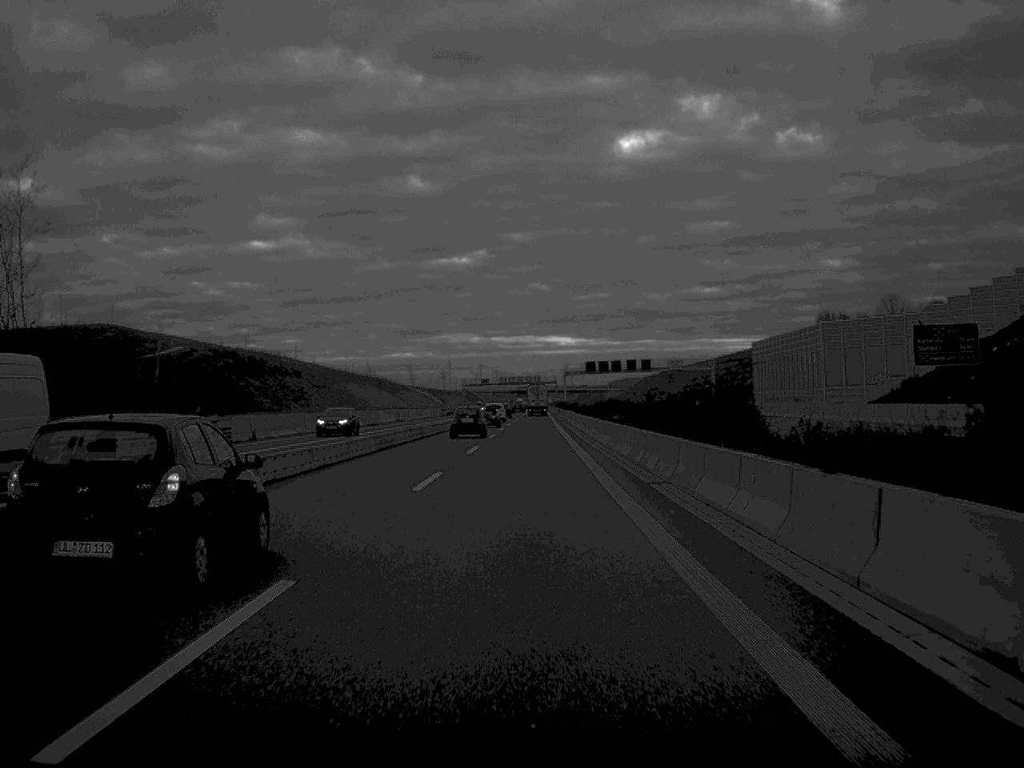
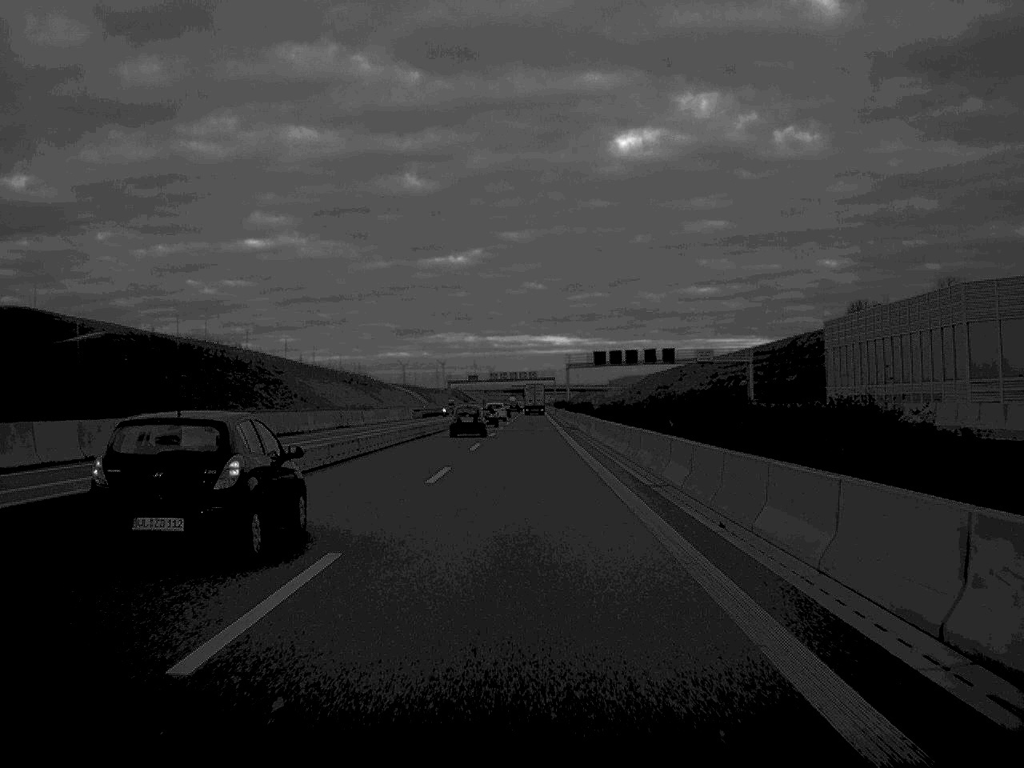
(+0.1, +33.9) m; 0°
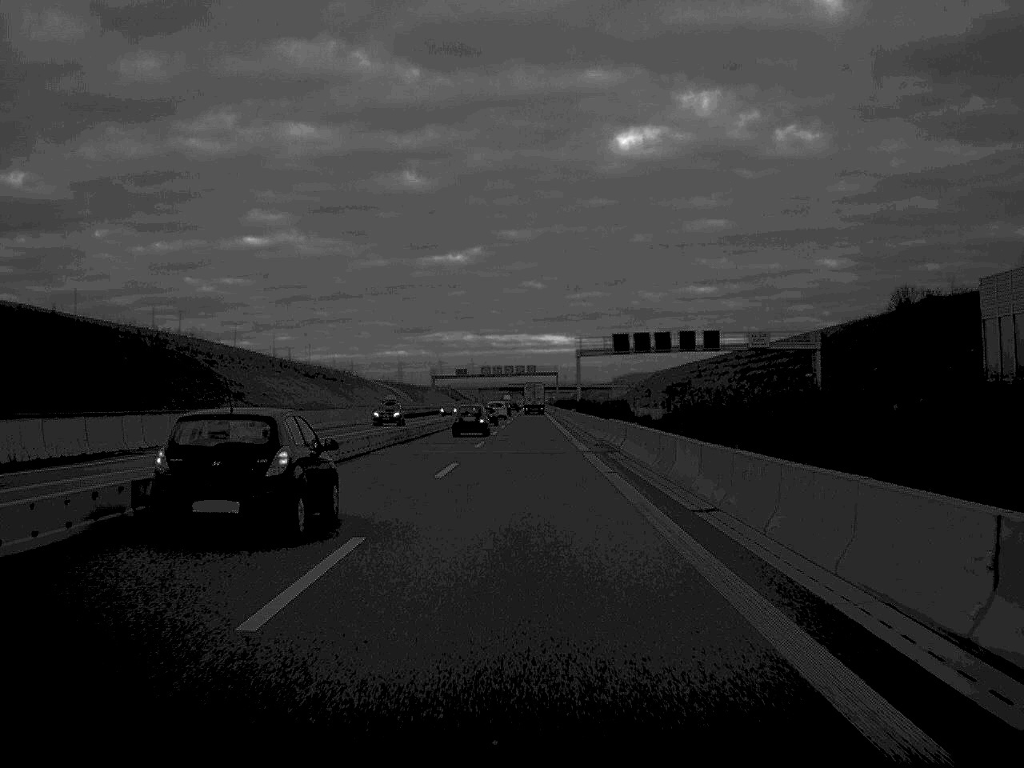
(0.0, +34.6) m; 0°
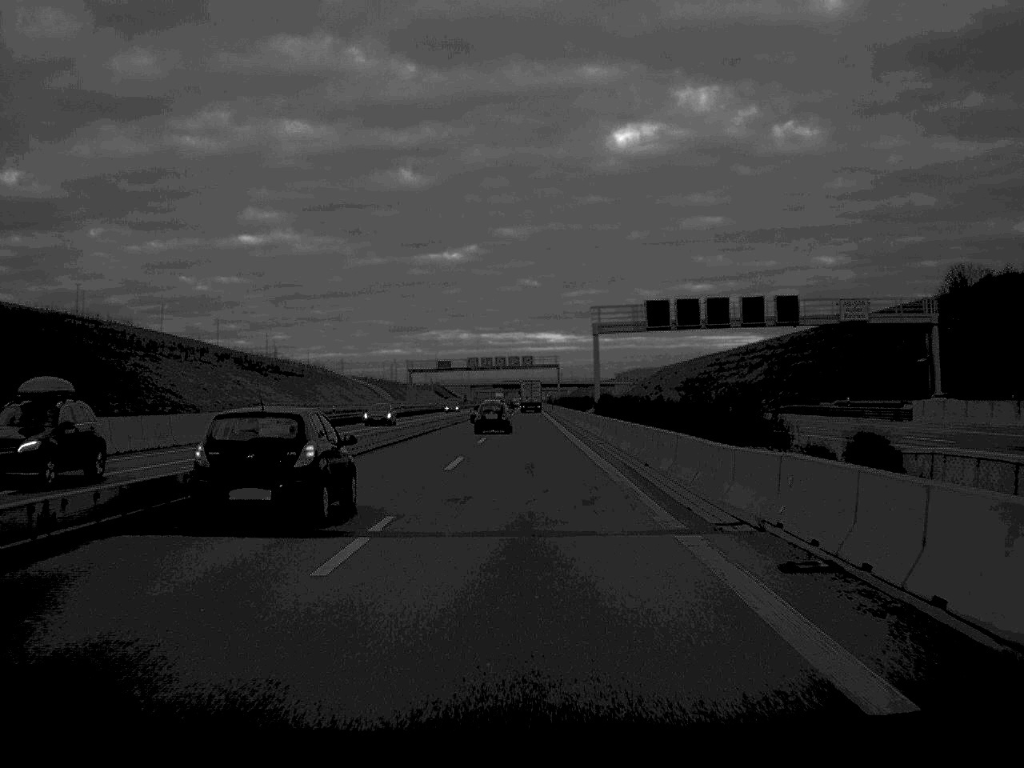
(+0.1, +33.8) m; 0°
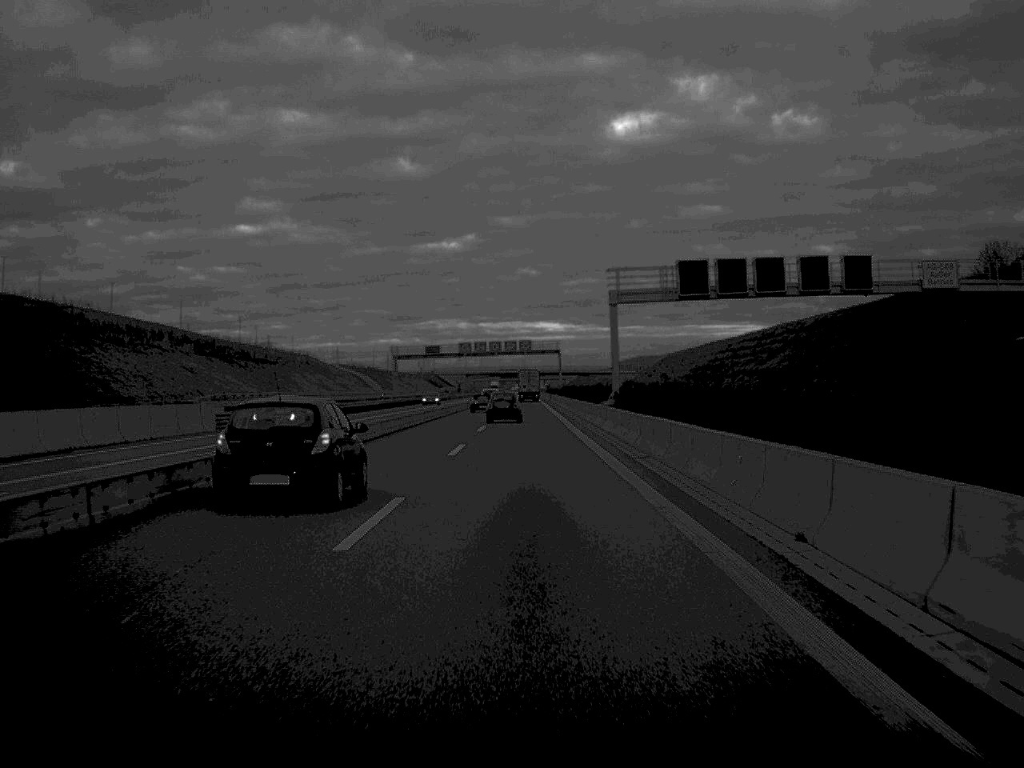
(0.0, +16.1) m; 0°
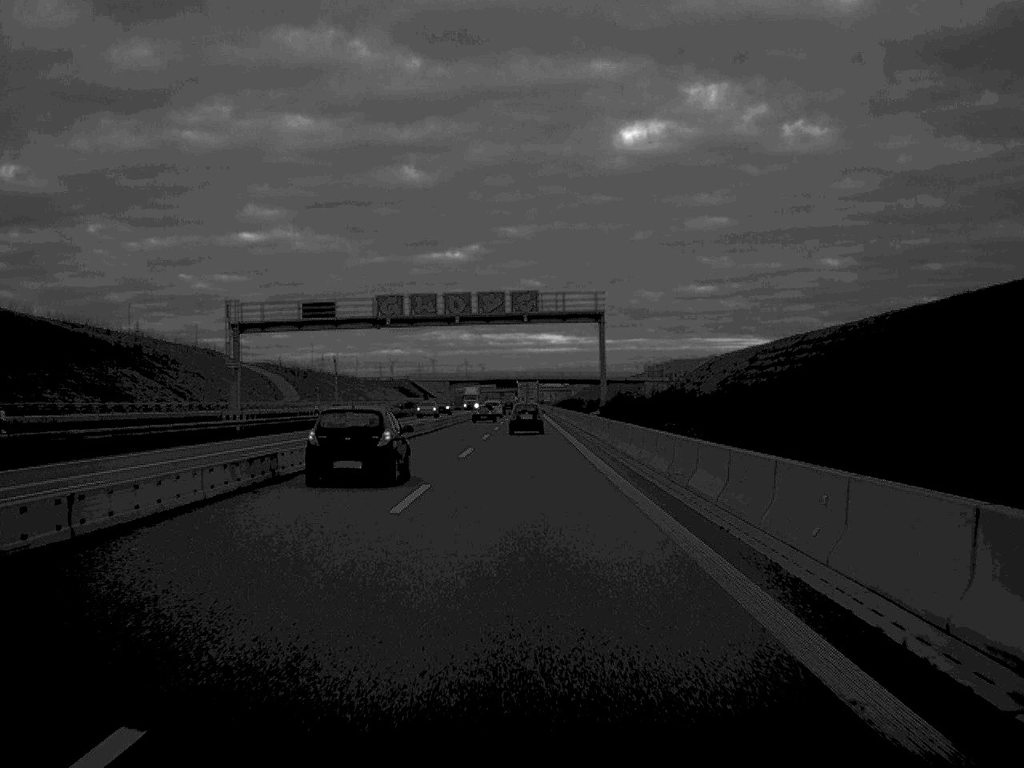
(+0.1, +84.6) m; 0°
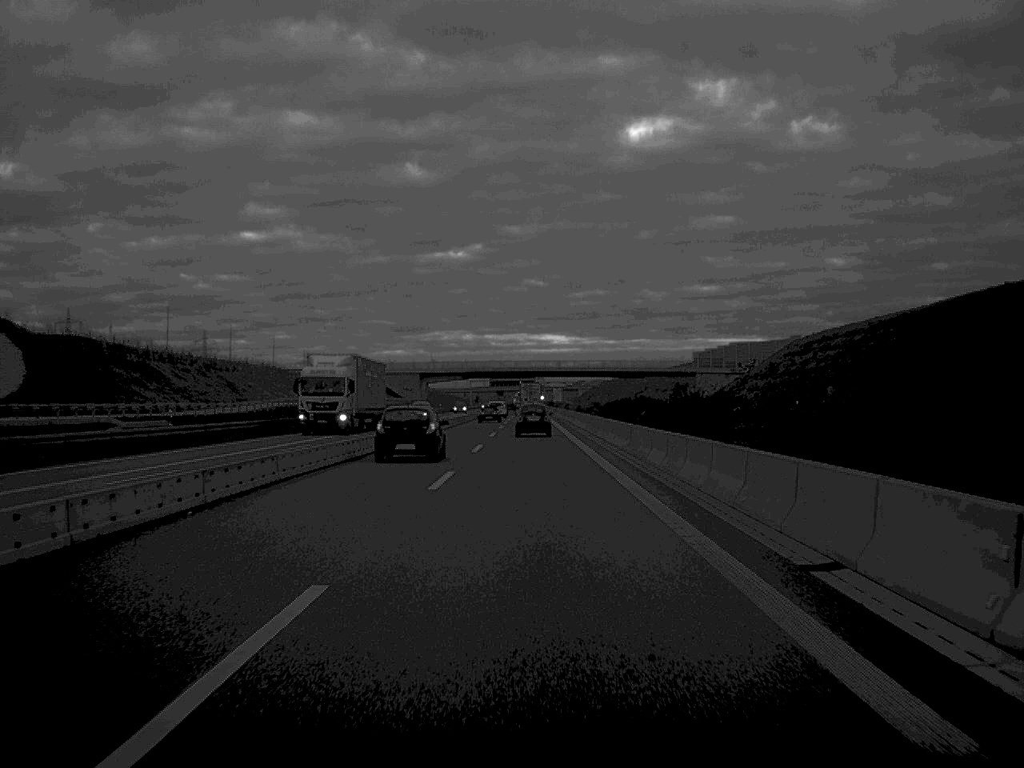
(+0.1, +84.5) m; 0°
